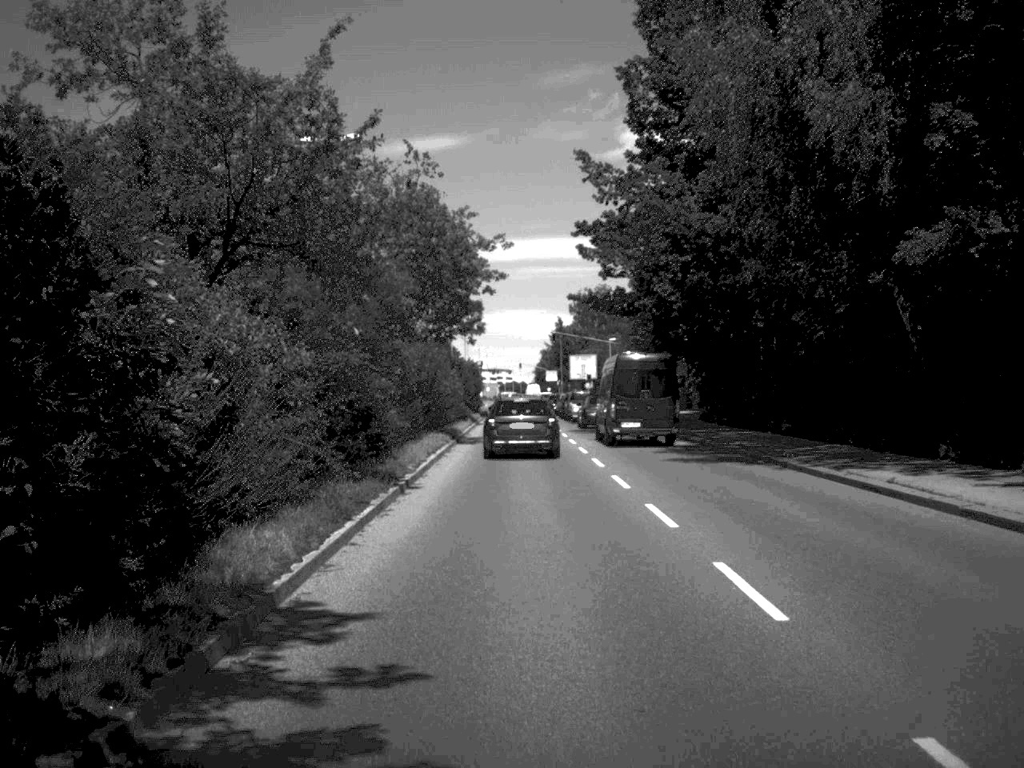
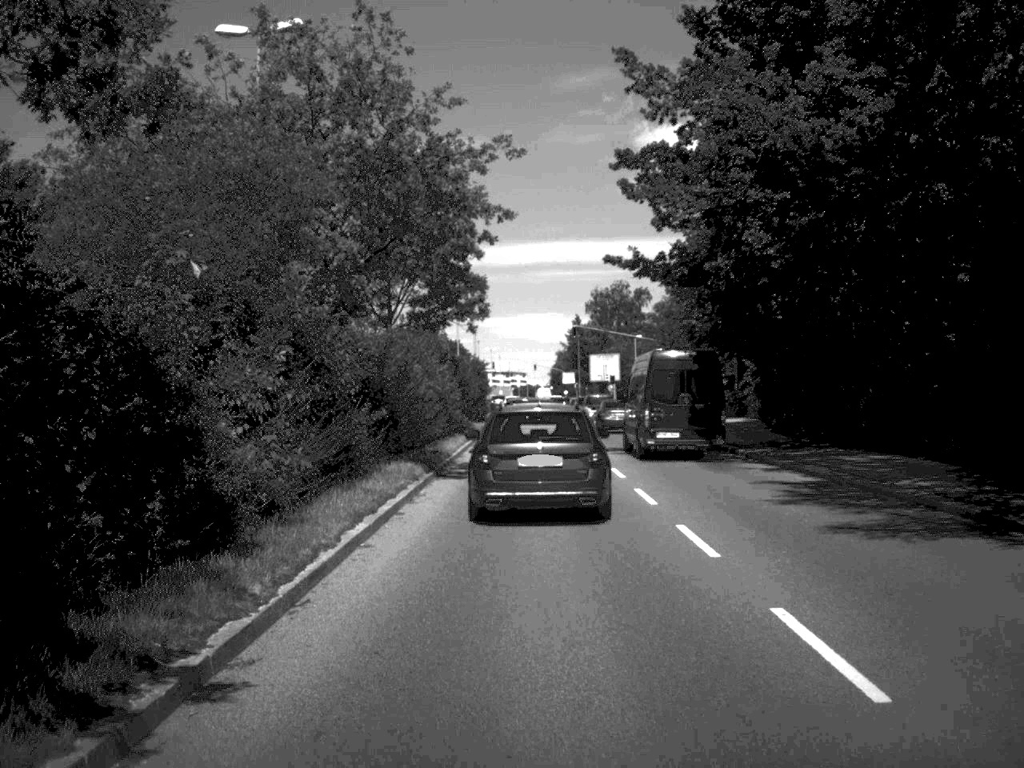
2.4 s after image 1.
(-0.1, +14.0) m; -1°
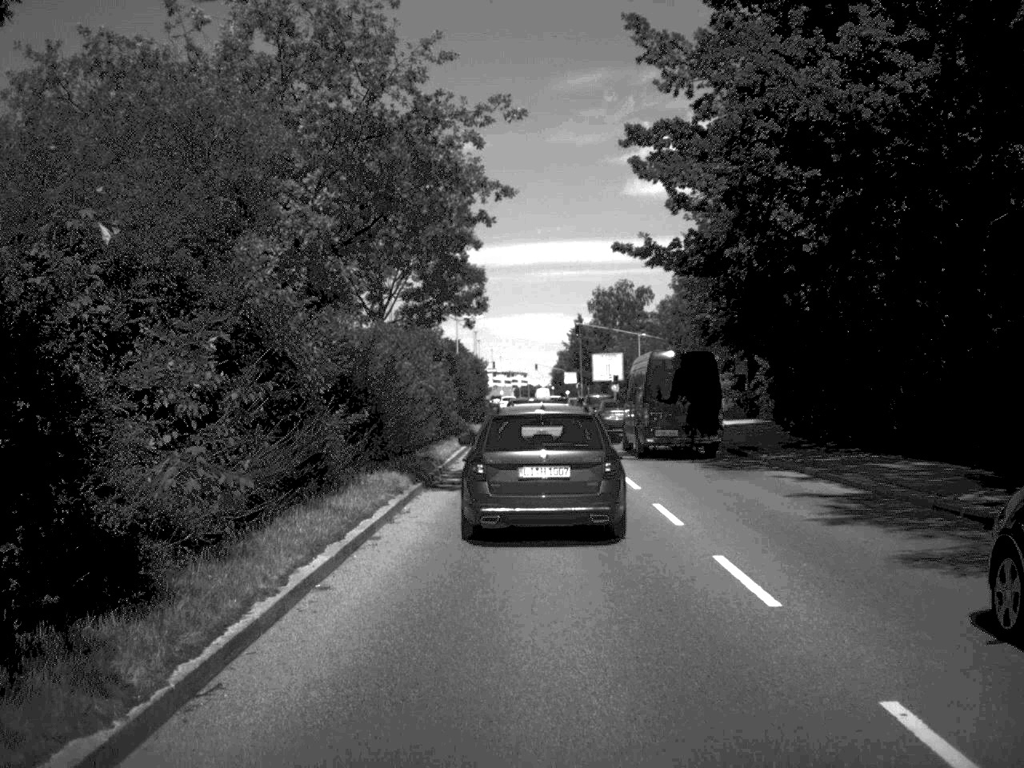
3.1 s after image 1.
(0.0, +2.9) m; 0°
